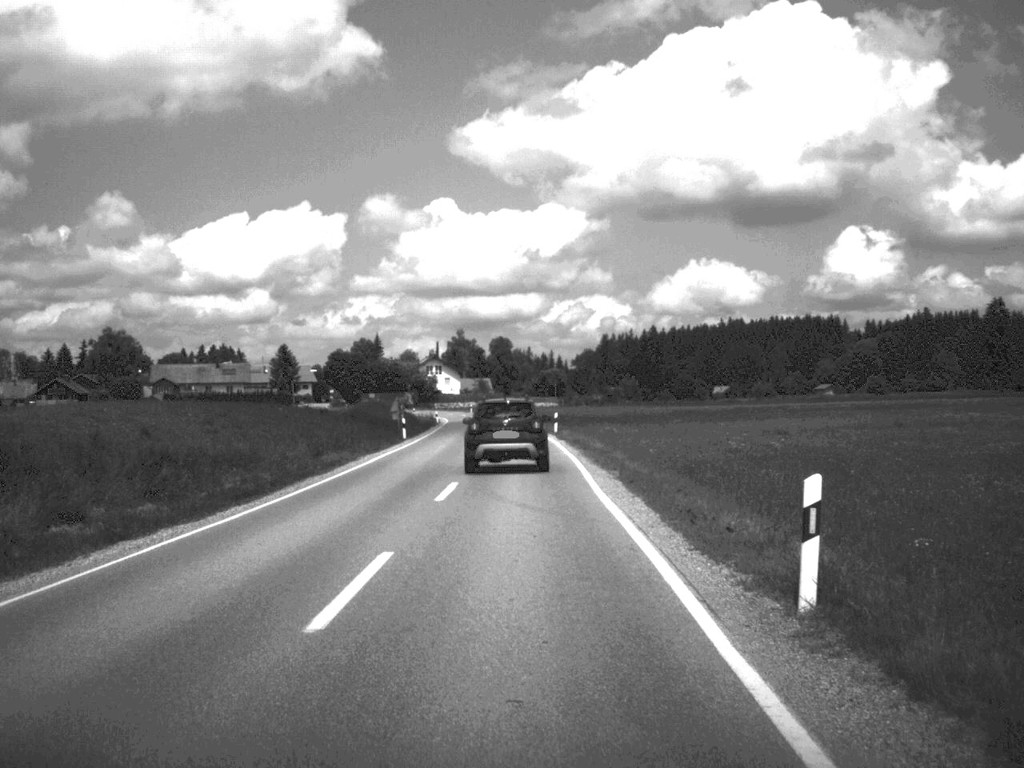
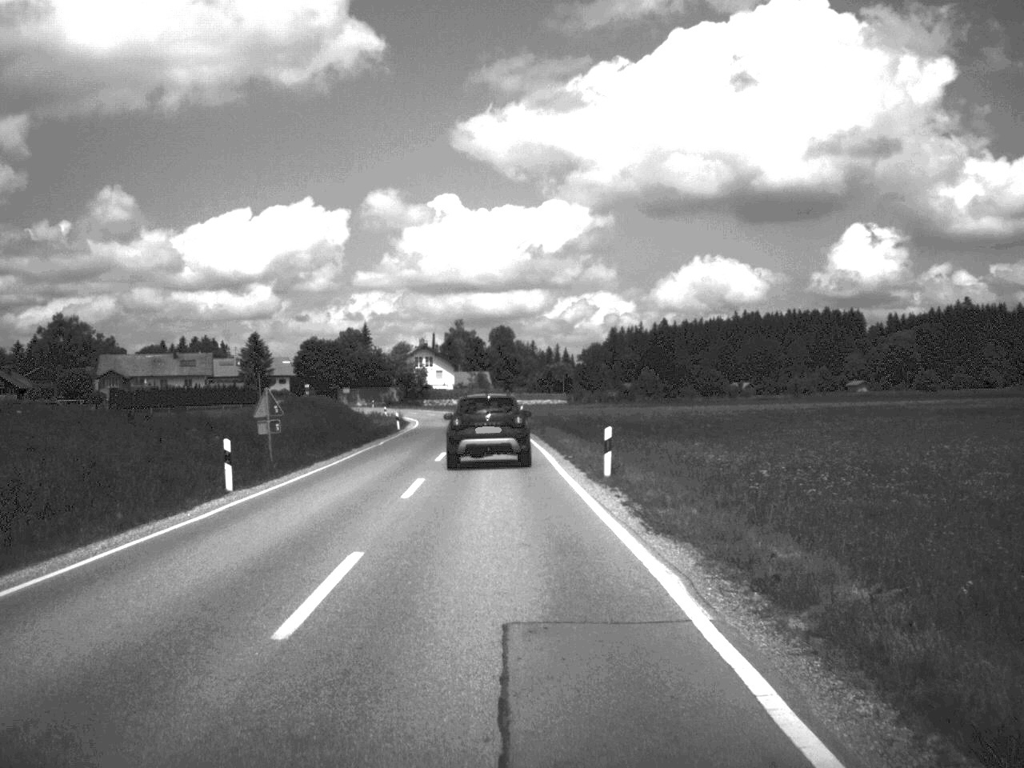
(-0.1, +35.2) m; 0°
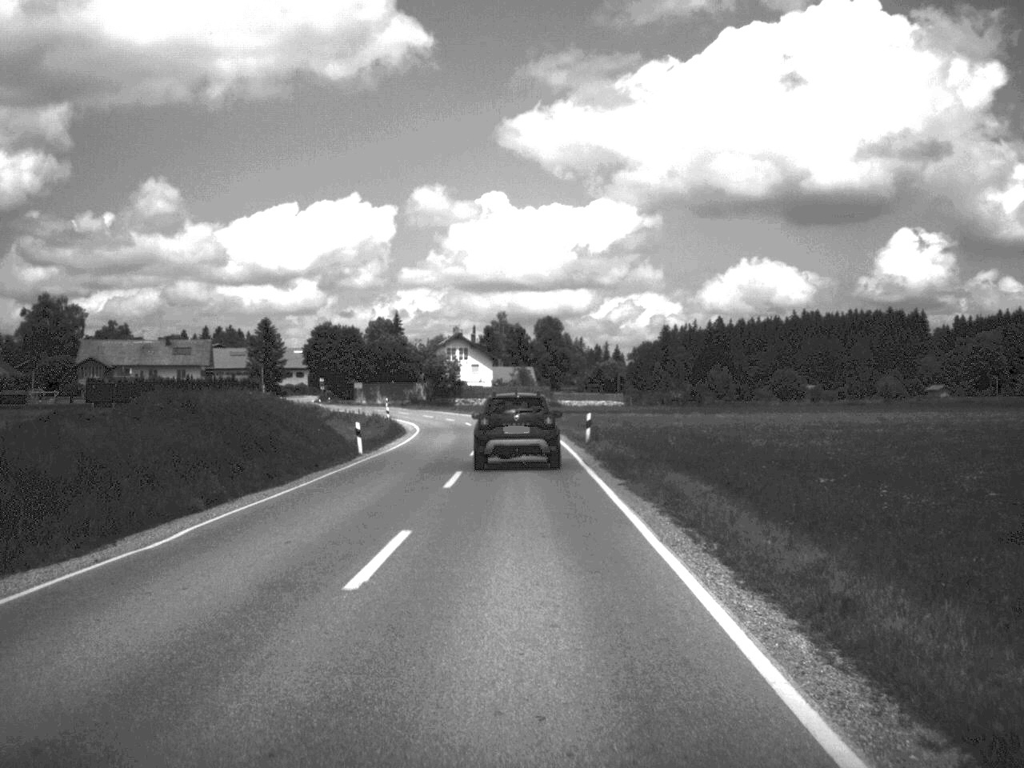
(-0.8, +33.1) m; -2°
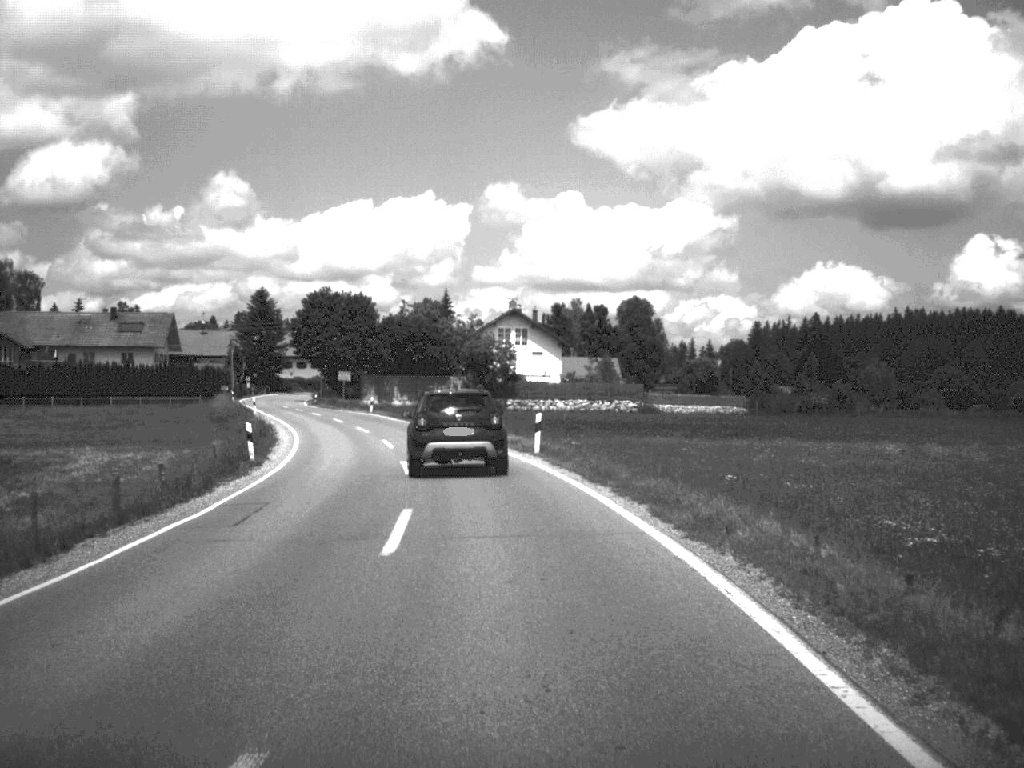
(-0.9, +56.2) m; -4°
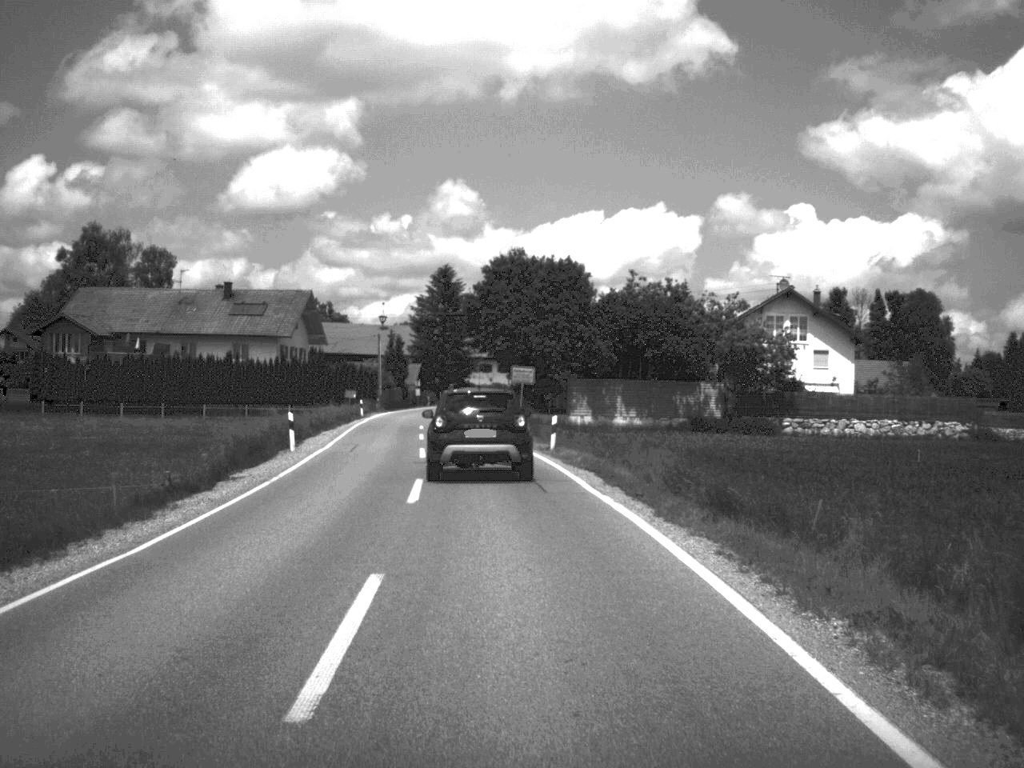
(-3.5, +41.2) m; -11°
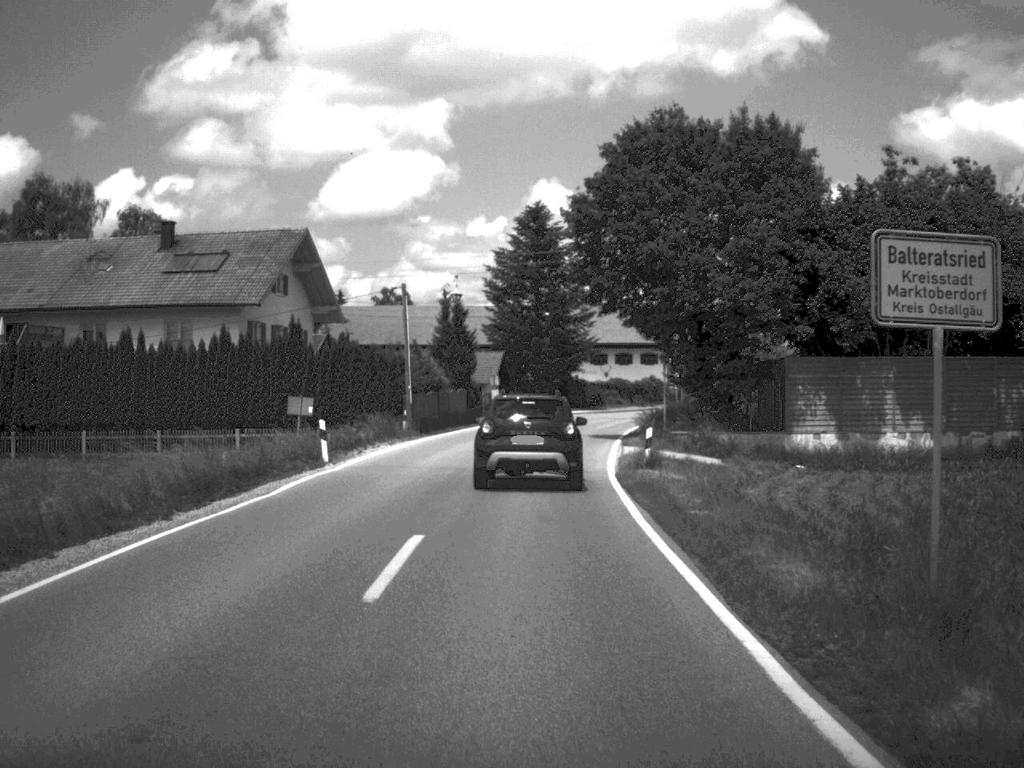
(-2.3, +43.6) m; -5°
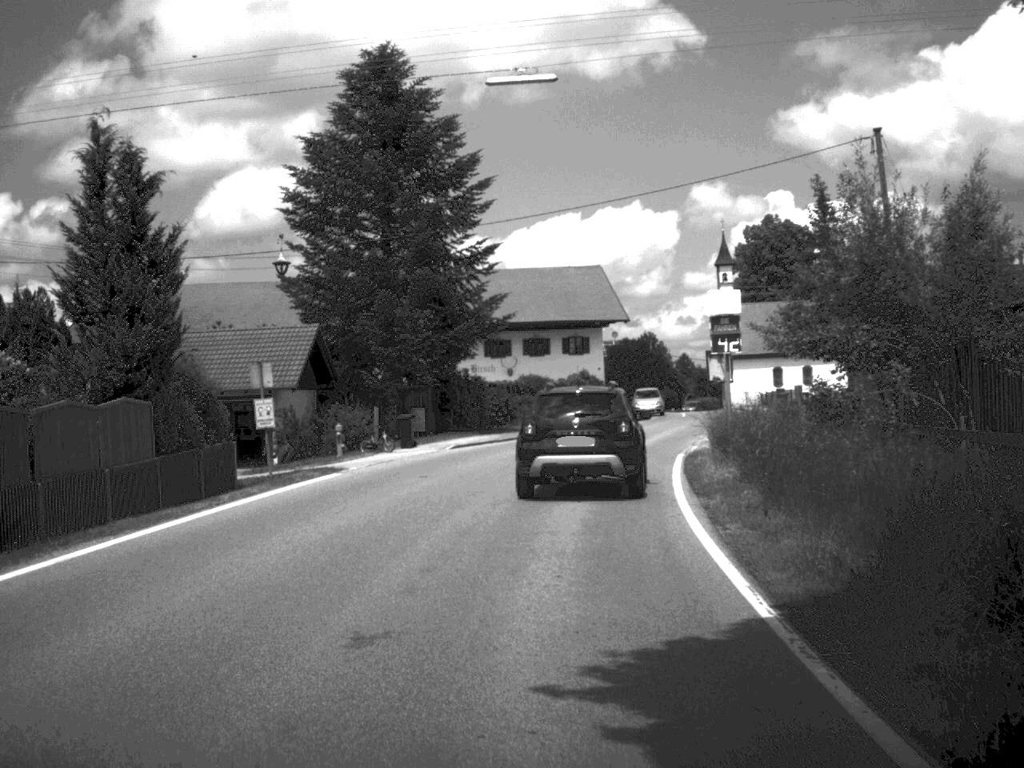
(+1.2, +40.6) m; +5°
